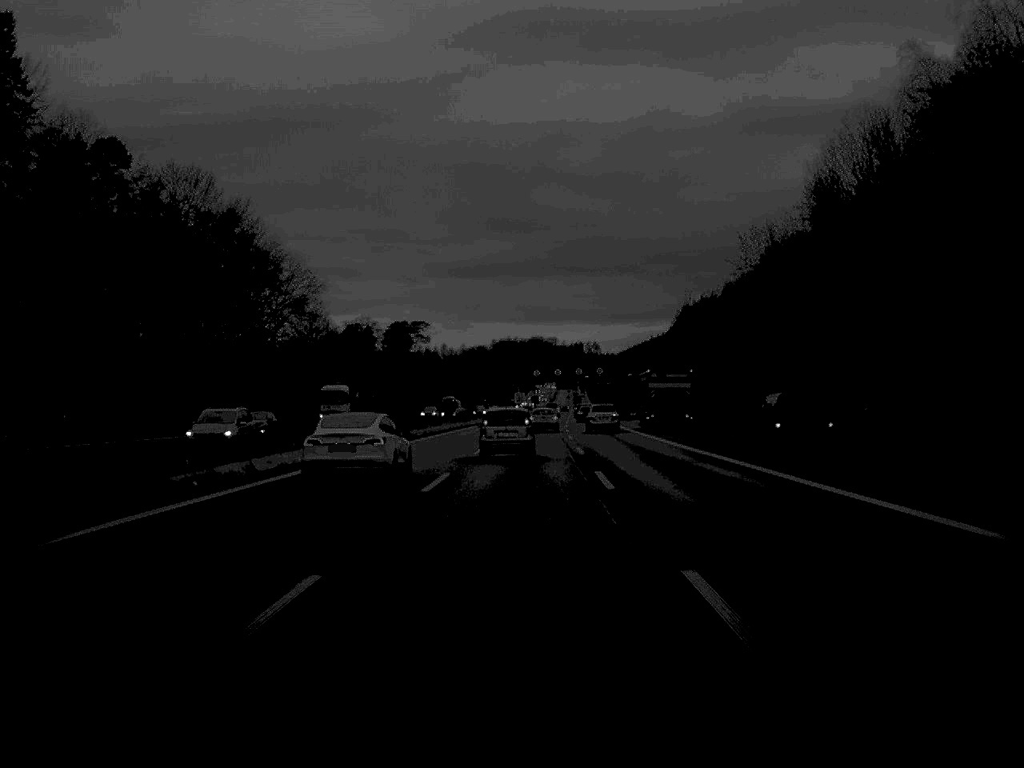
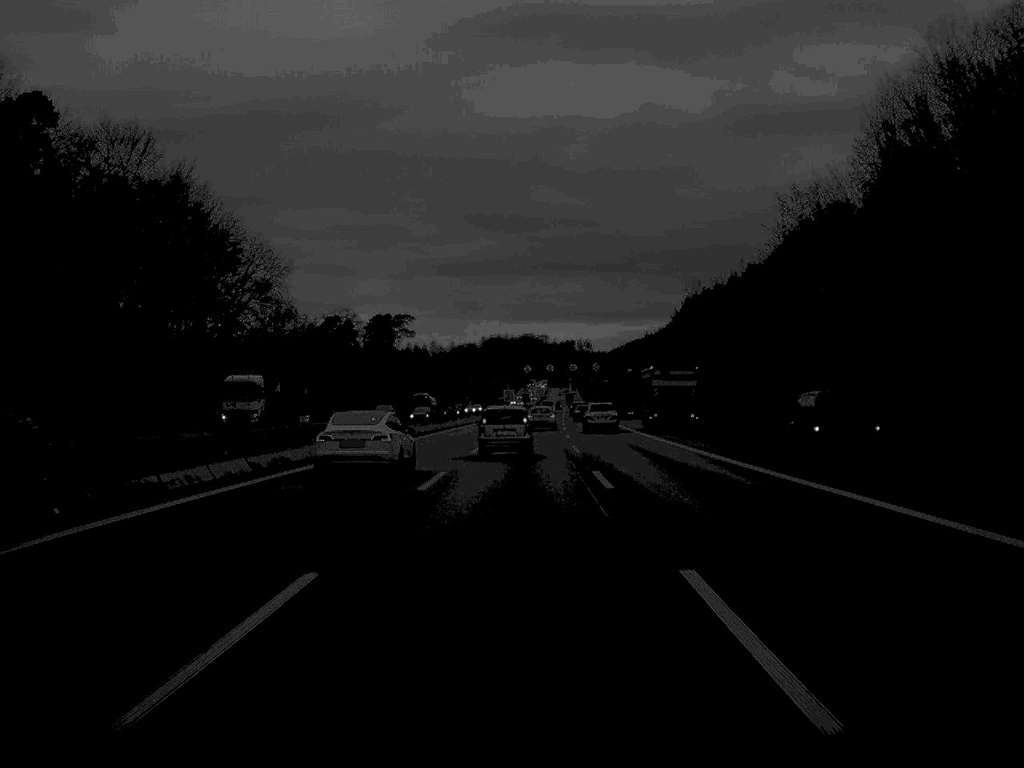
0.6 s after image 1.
(+0.1, +17.6) m; 0°
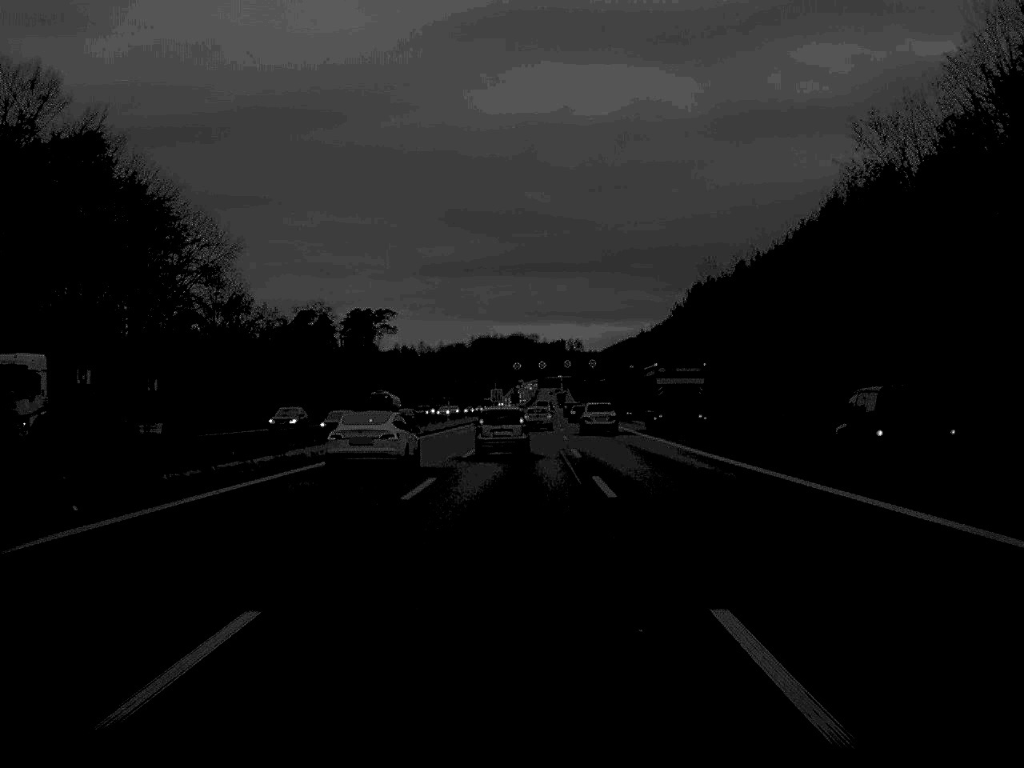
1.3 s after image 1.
(+0.1, +20.0) m; 0°
